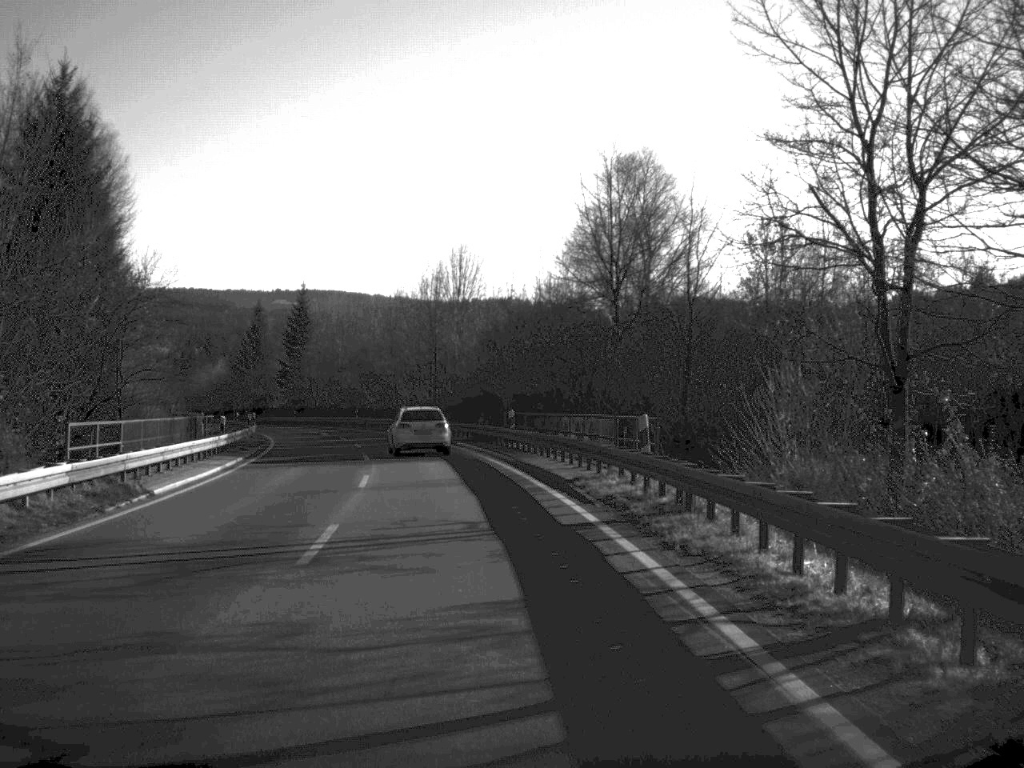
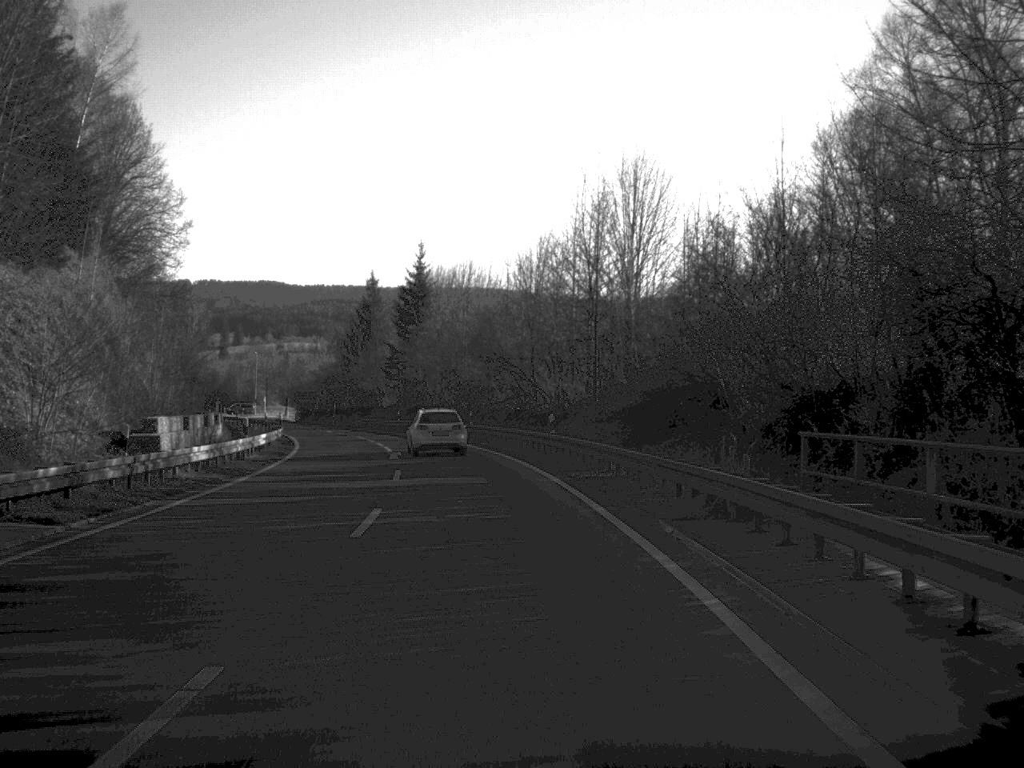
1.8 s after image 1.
(-2.1, +32.9) m; -7°
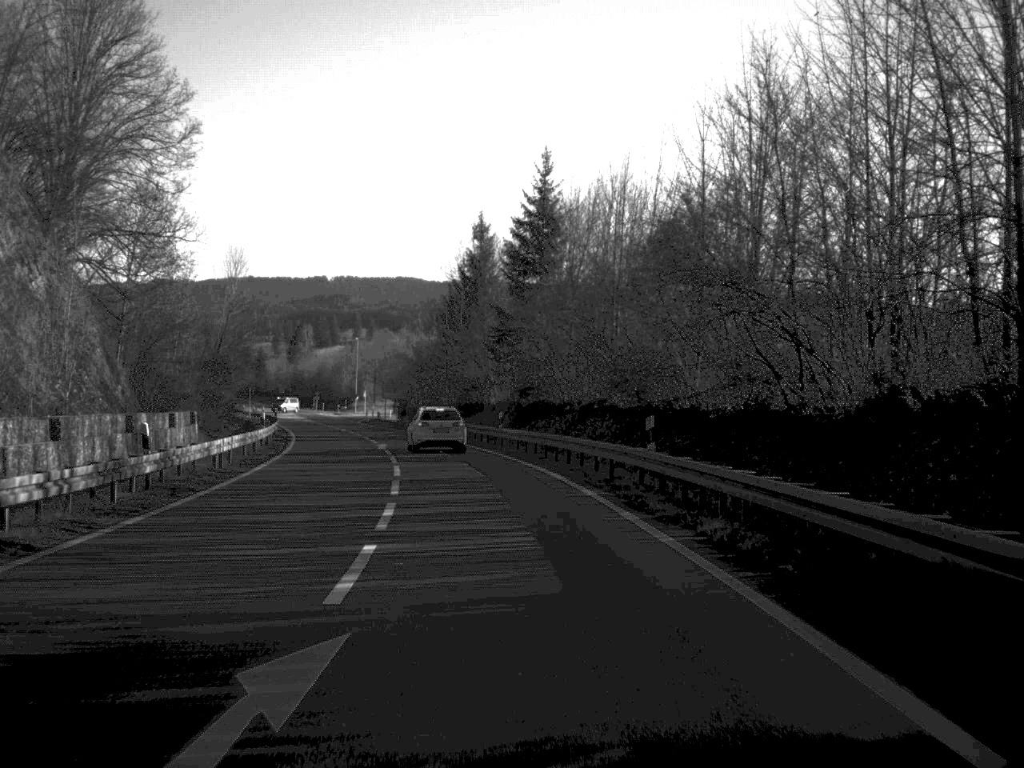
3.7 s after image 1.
(-2.0, +35.4) m; -6°
